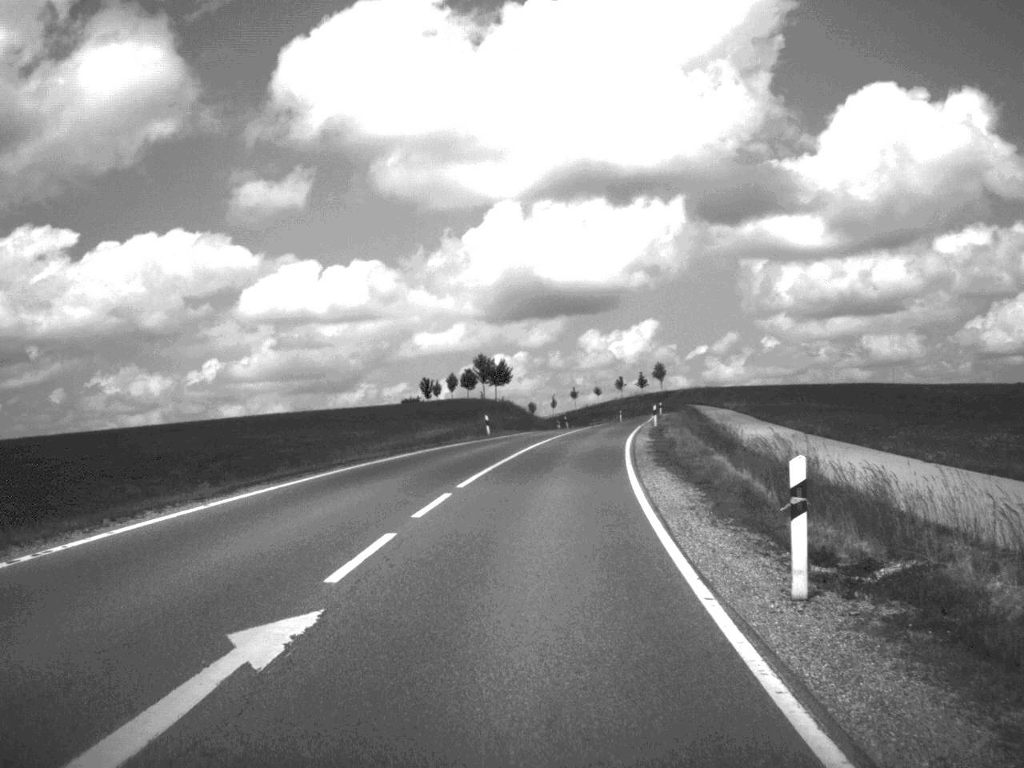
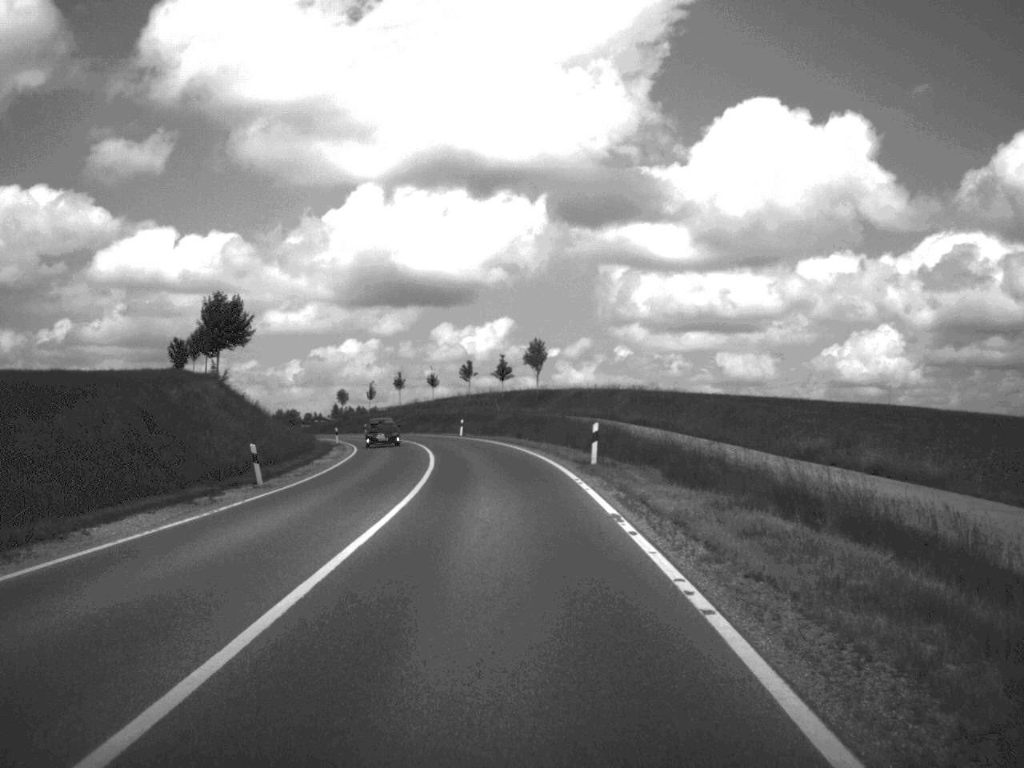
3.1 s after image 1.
(+5.8, +76.7) m; +6°
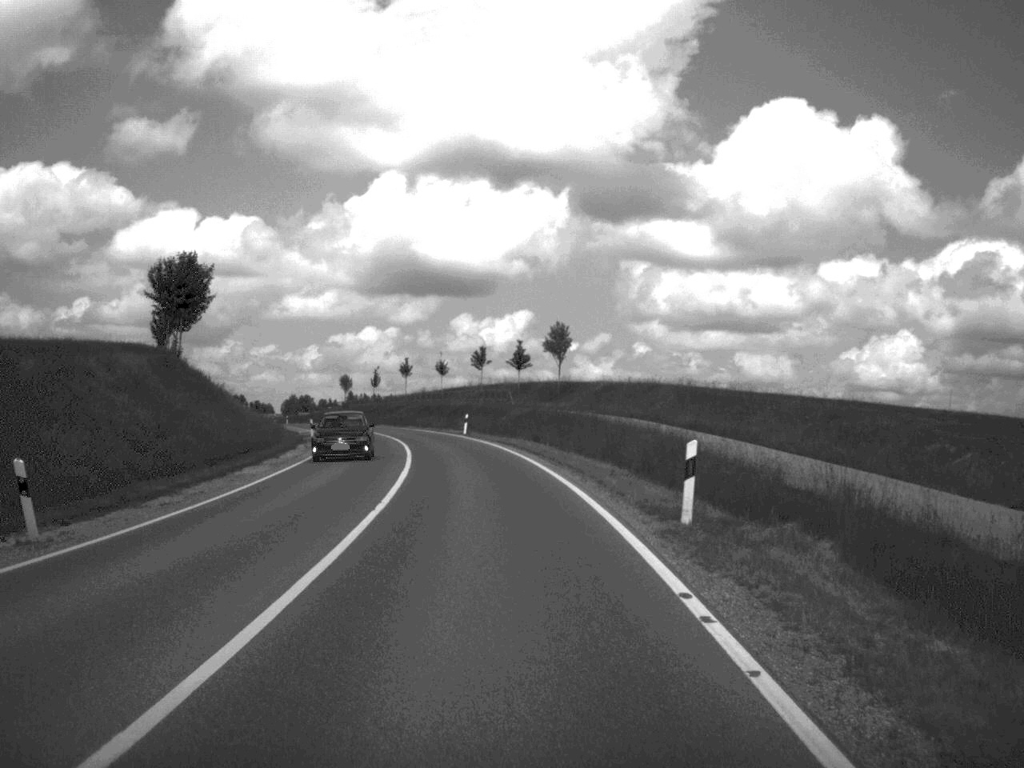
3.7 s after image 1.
(-0.1, +14.9) m; -1°
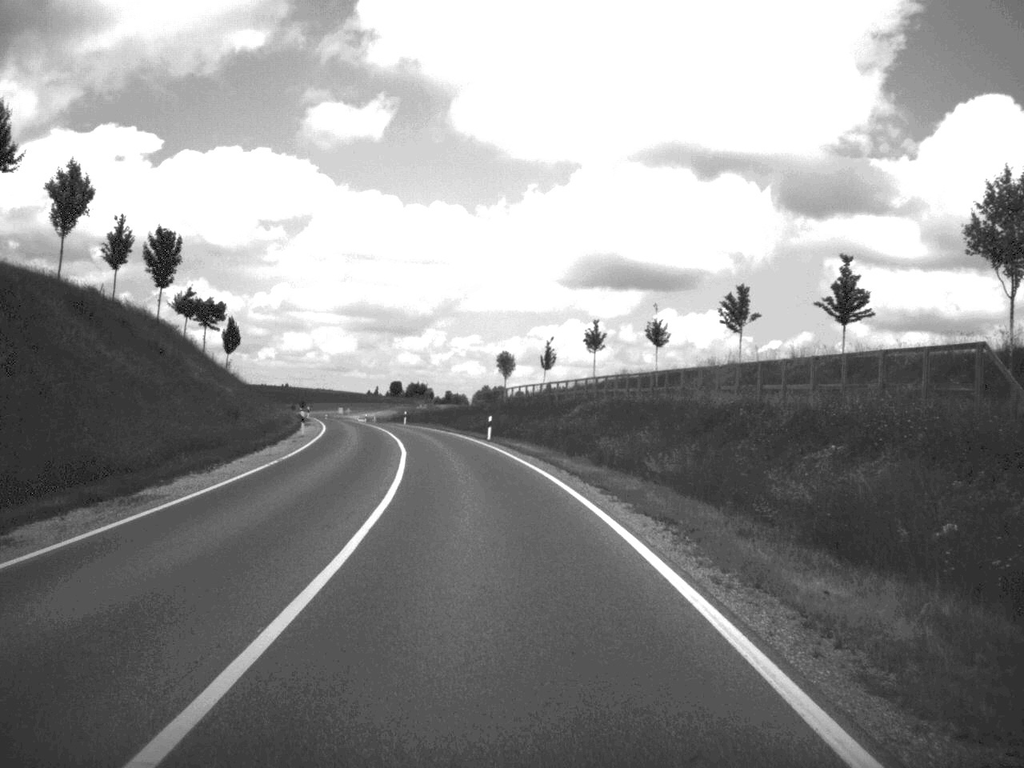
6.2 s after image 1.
(-4.6, +60.4) m; -9°
